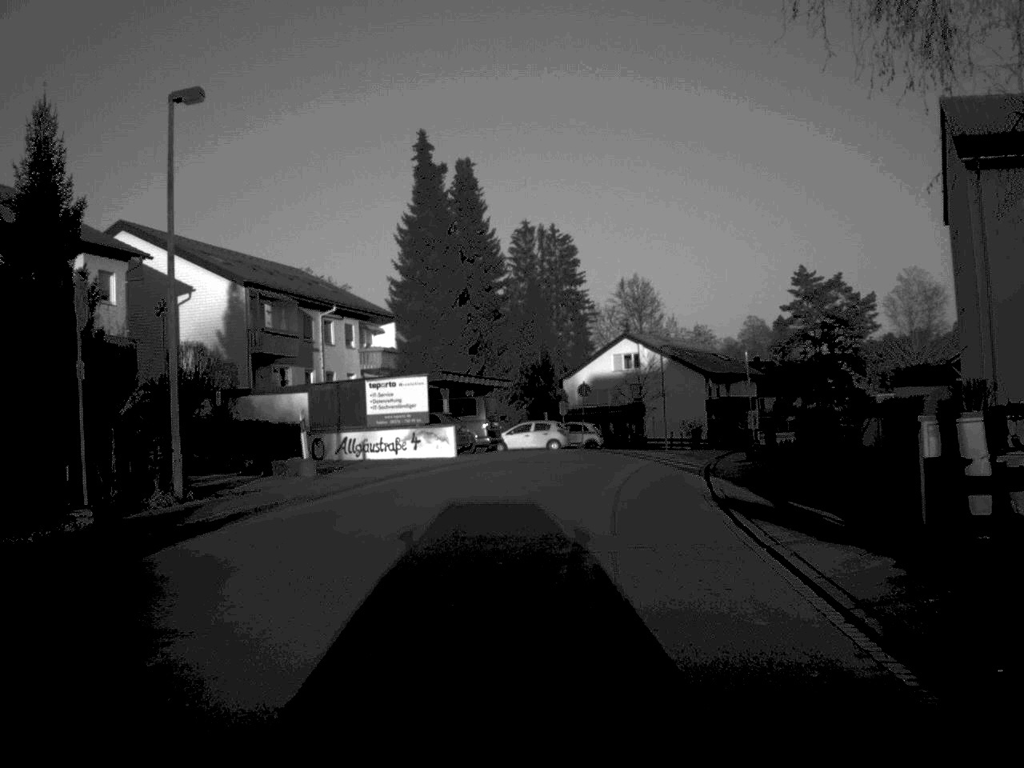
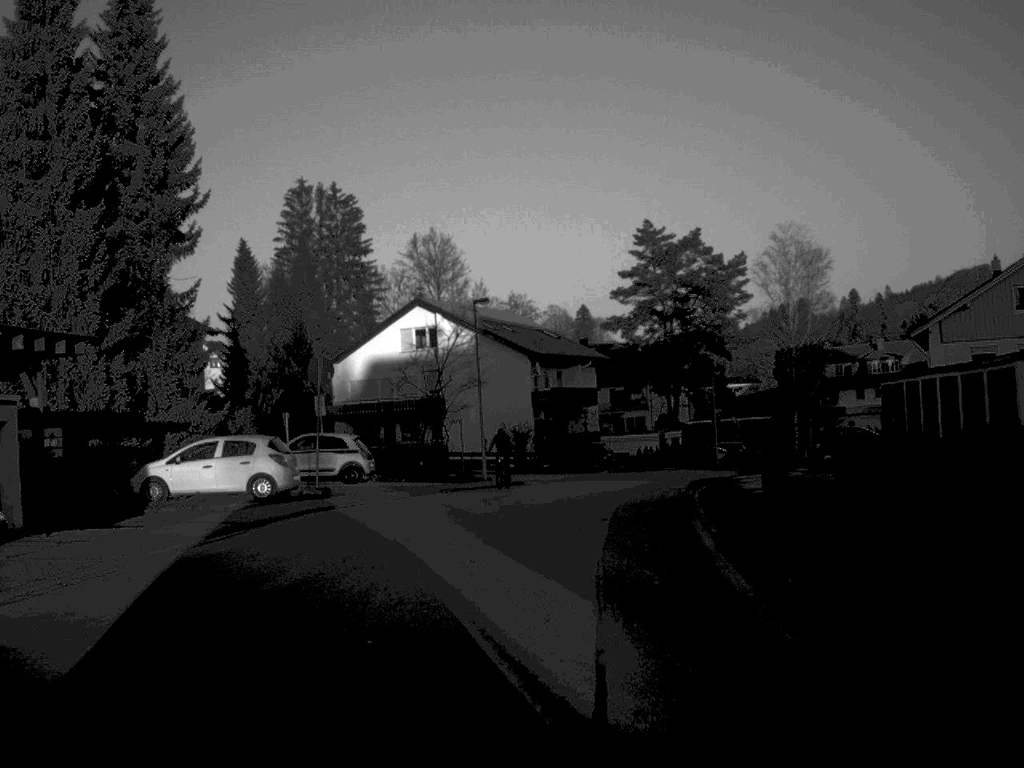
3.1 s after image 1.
(+2.3, +30.2) m; +9°
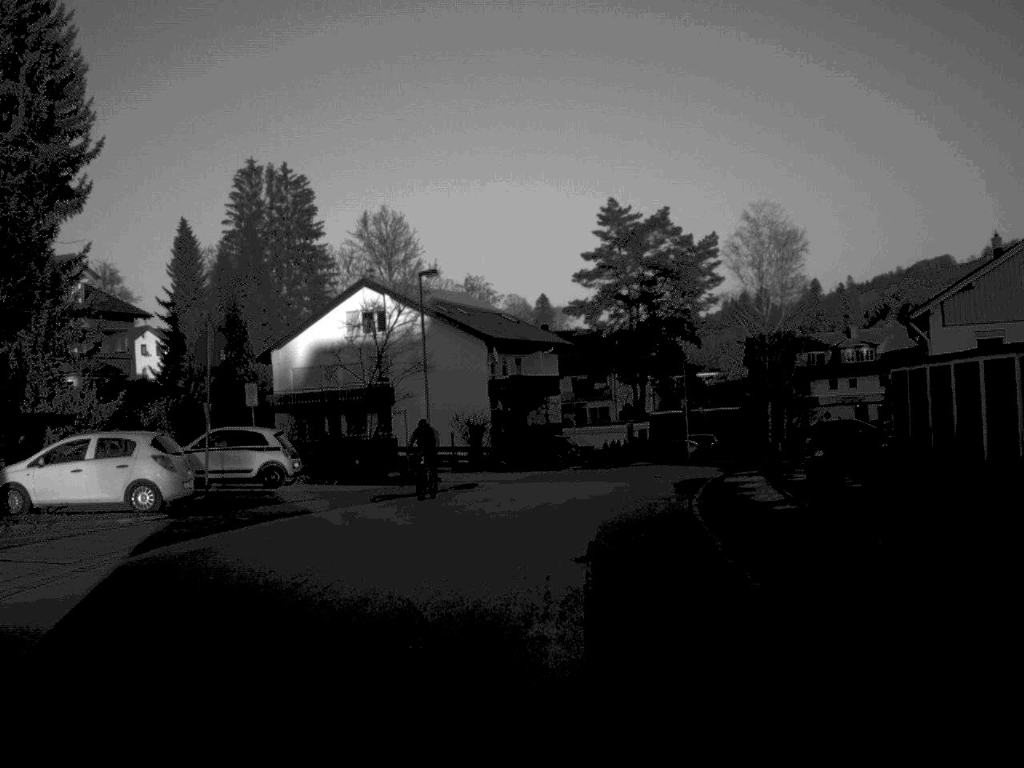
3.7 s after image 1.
(+0.1, +6.0) m; +2°
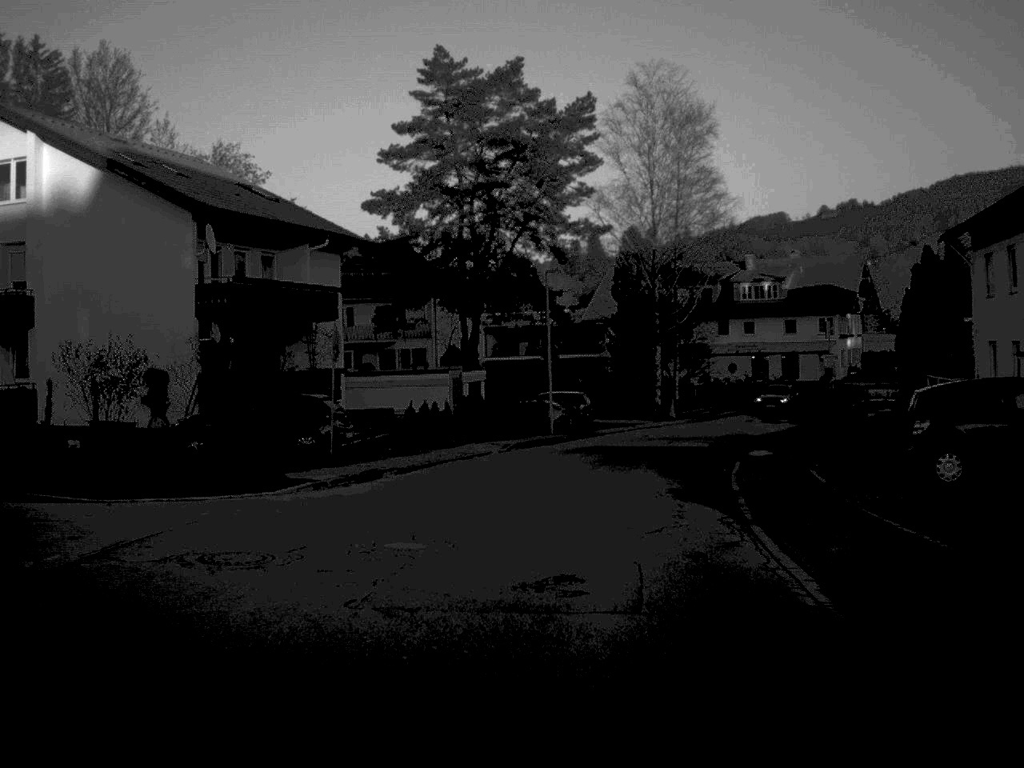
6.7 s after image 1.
(+2.2, +30.8) m; +8°
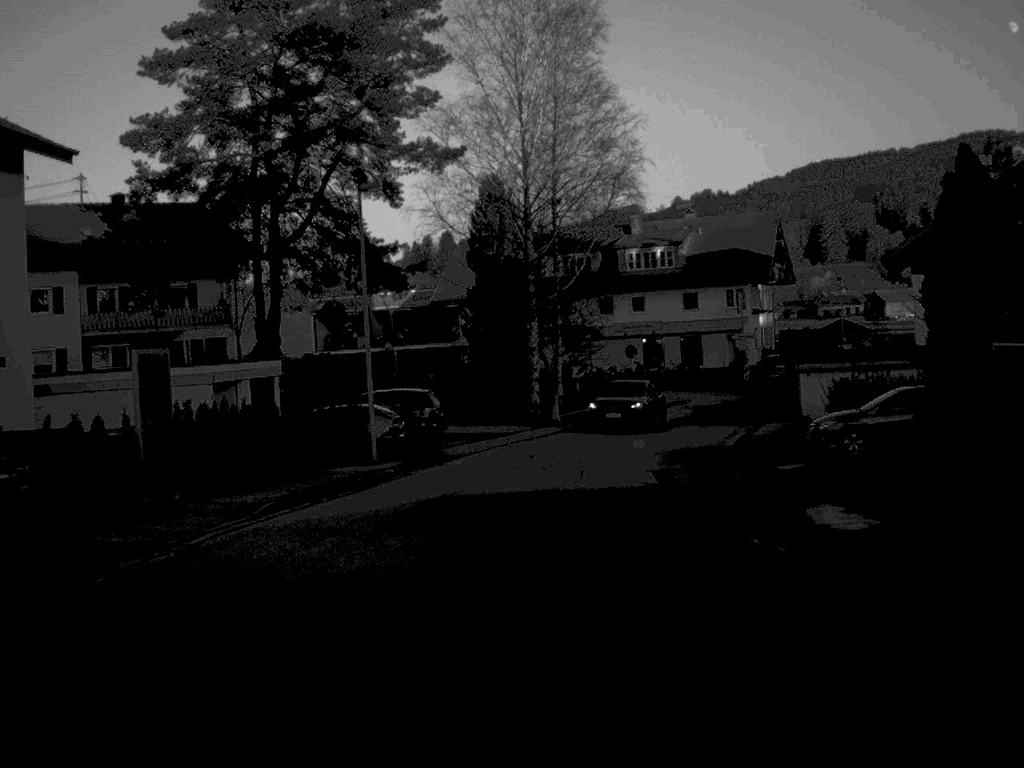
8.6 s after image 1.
(+1.0, +19.3) m; +7°
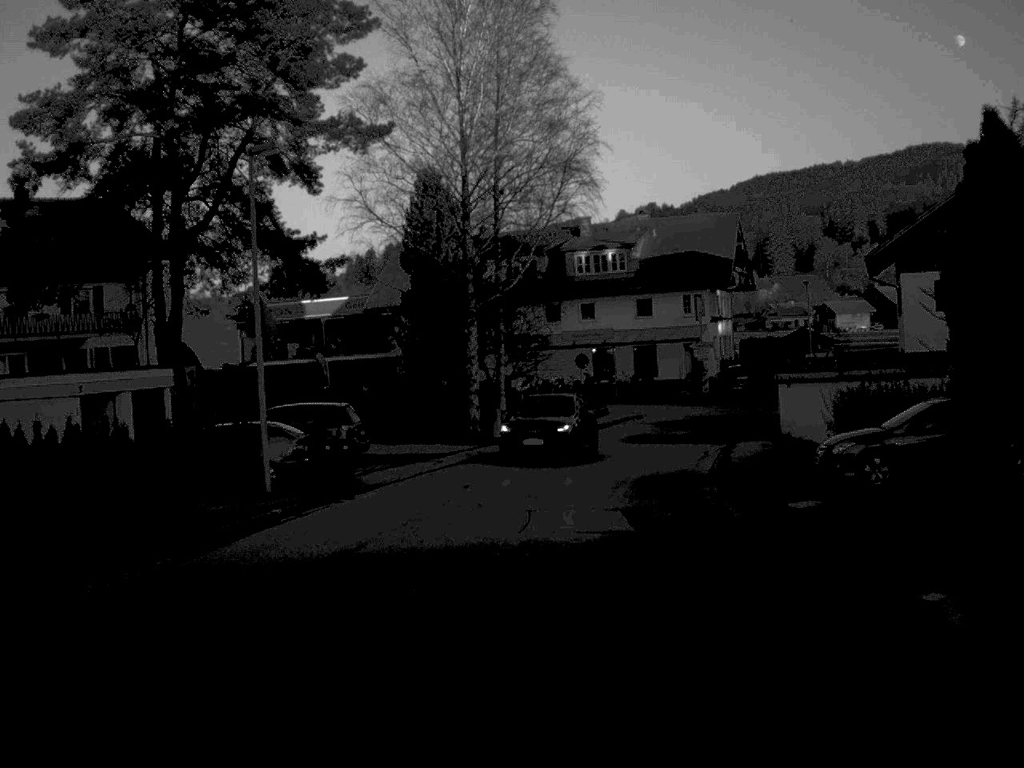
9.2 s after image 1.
(+0.1, +5.9) m; +2°
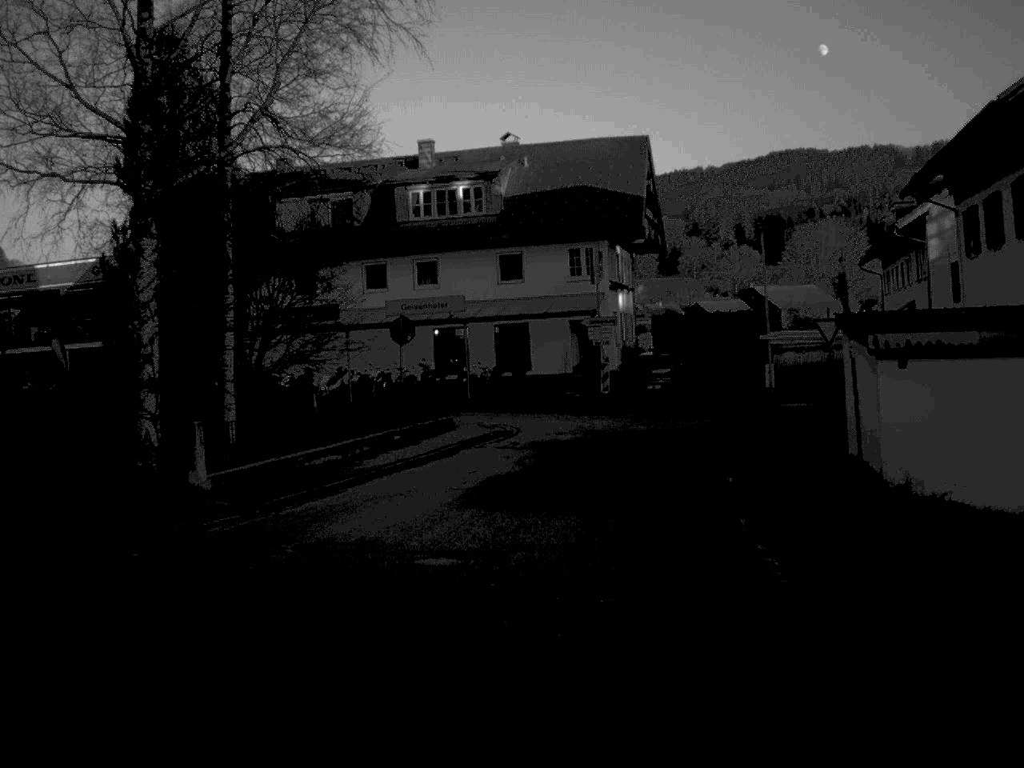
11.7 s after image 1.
(+1.6, +24.0) m; +6°
